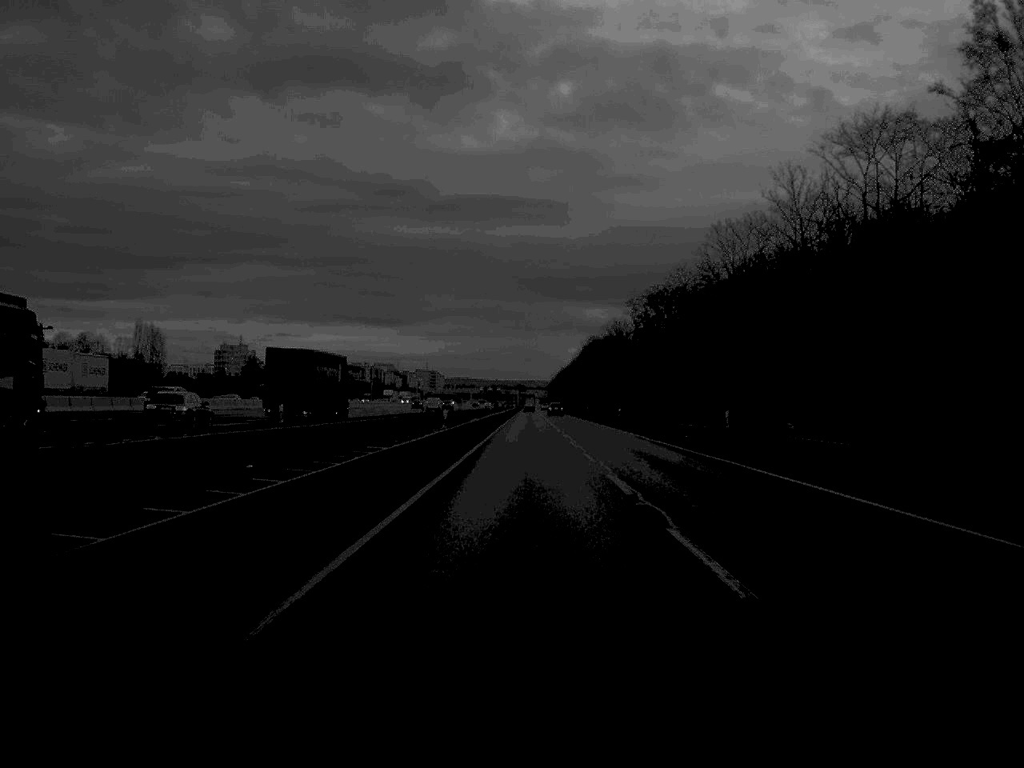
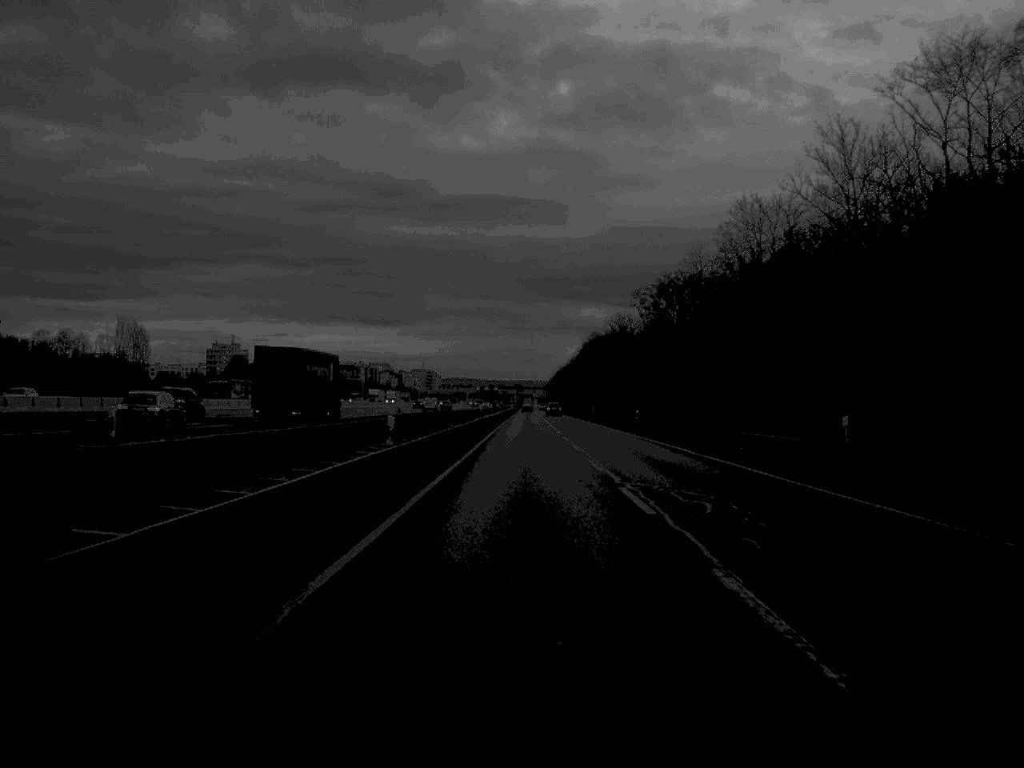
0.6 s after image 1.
(0.0, +15.6) m; 0°
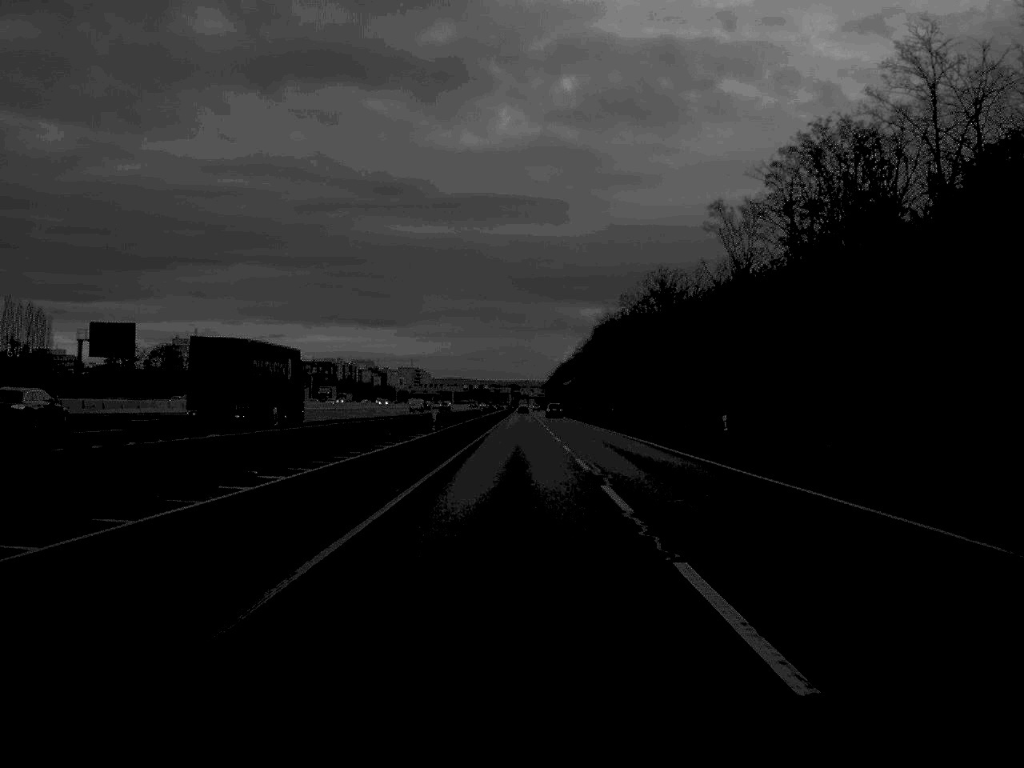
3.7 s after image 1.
(+0.3, +82.6) m; 0°
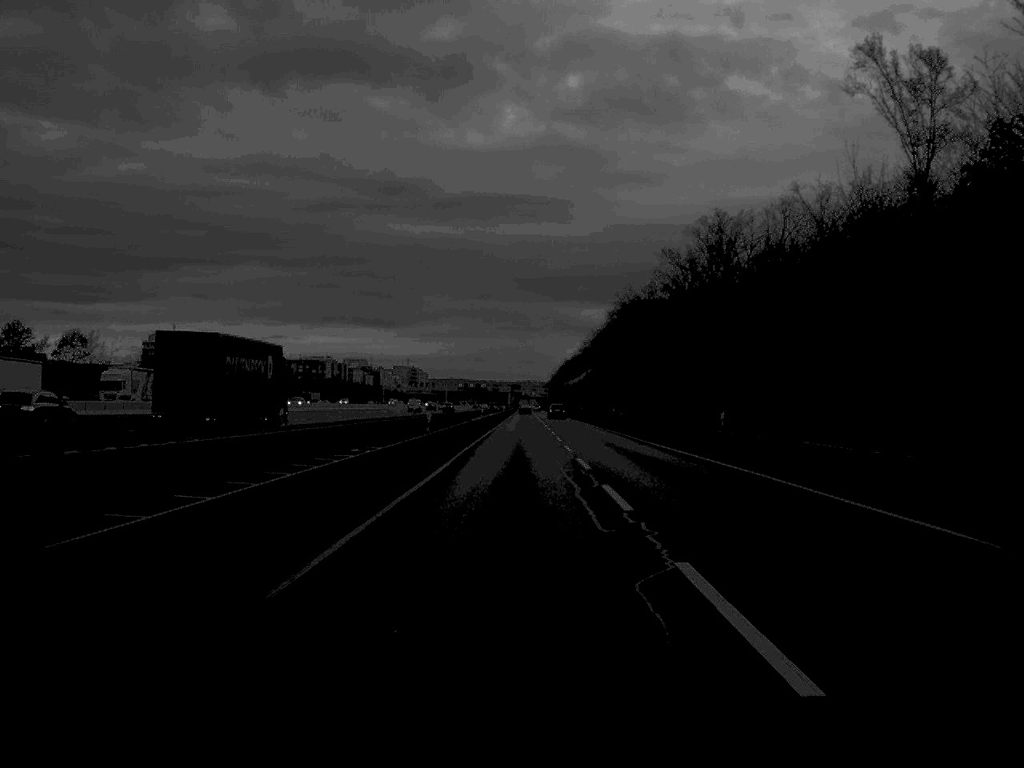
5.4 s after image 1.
(0.0, +47.6) m; 0°
